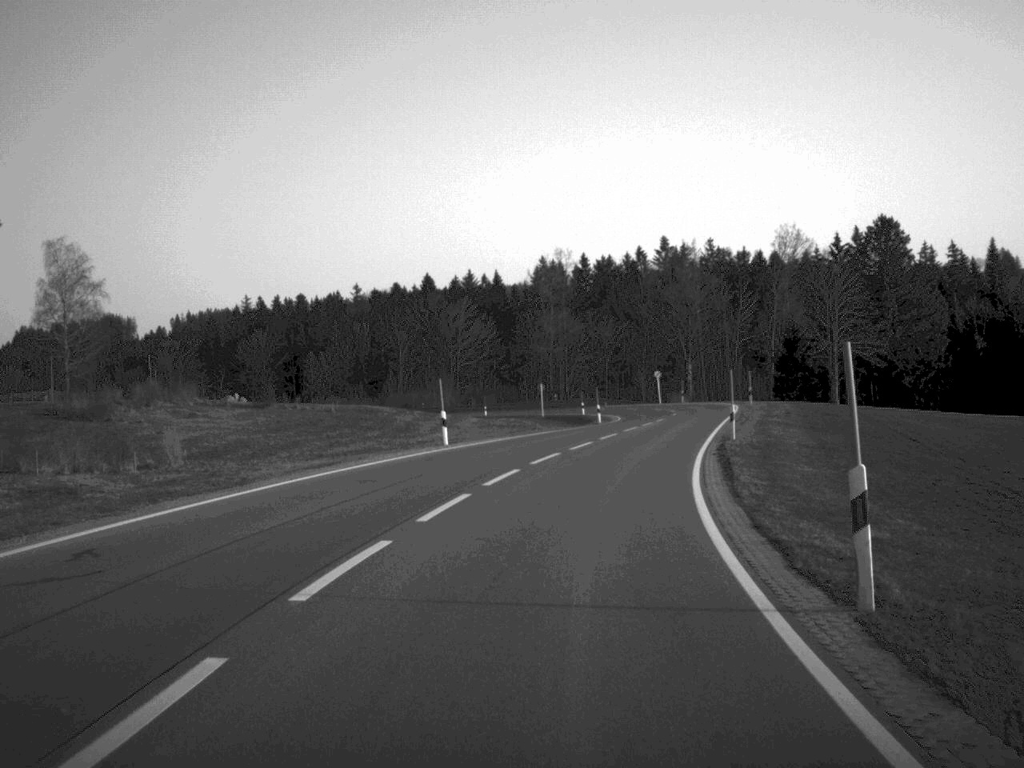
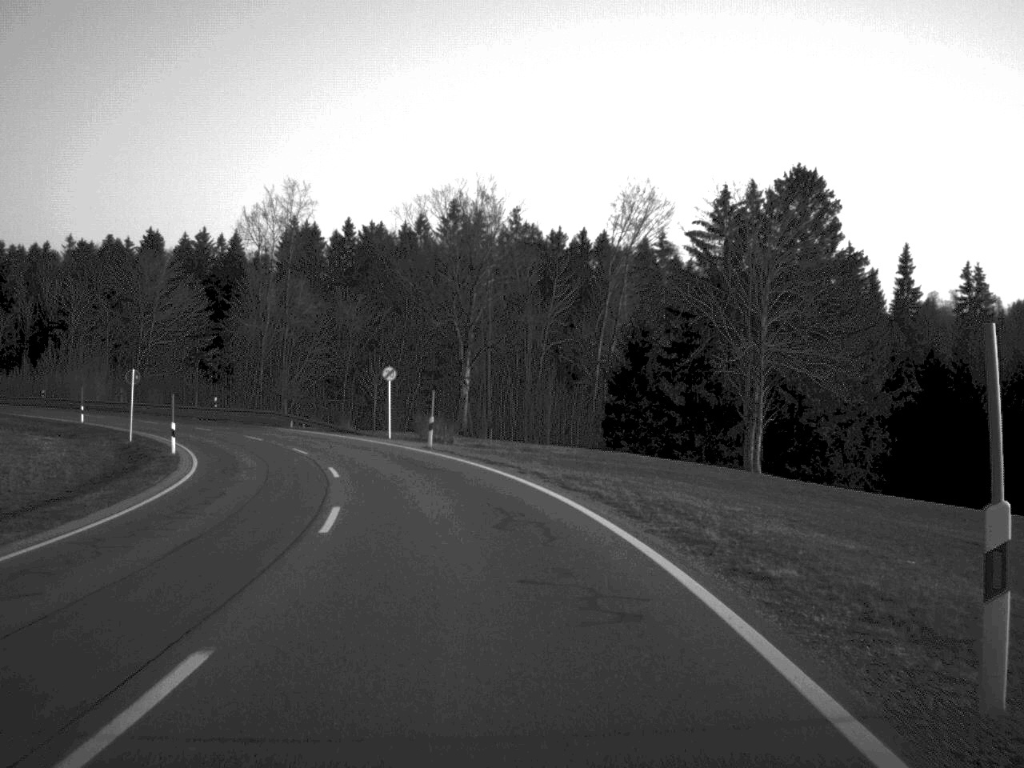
(+8.8, +64.5) m; +9°
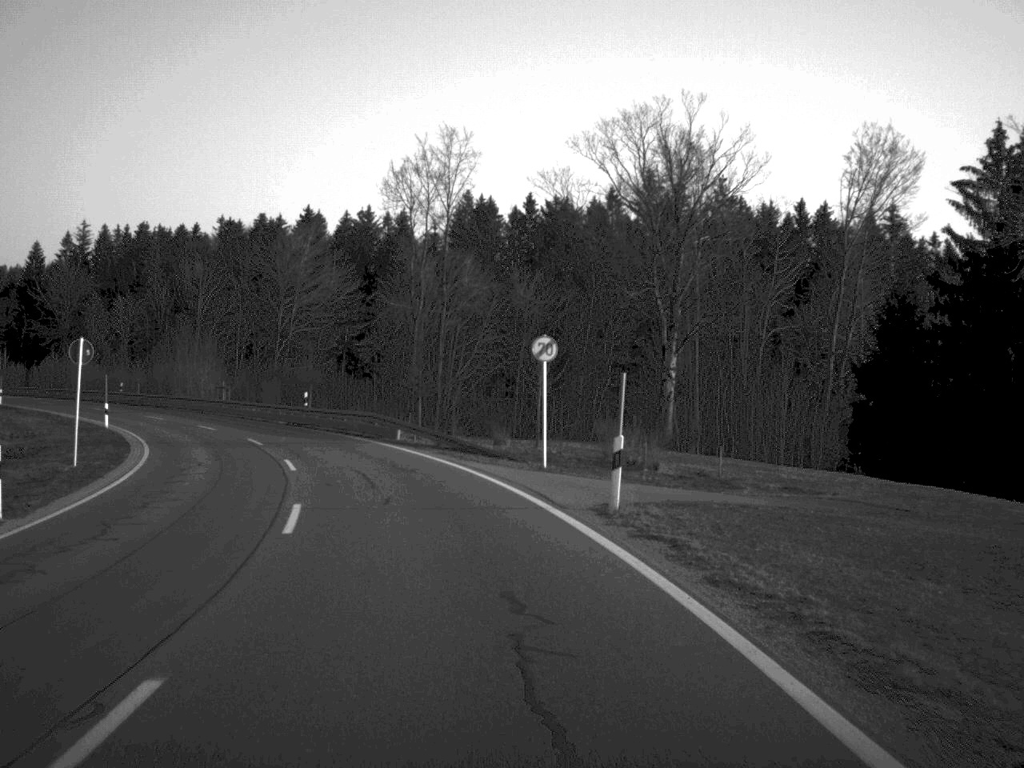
(-1.7, +25.0) m; -9°
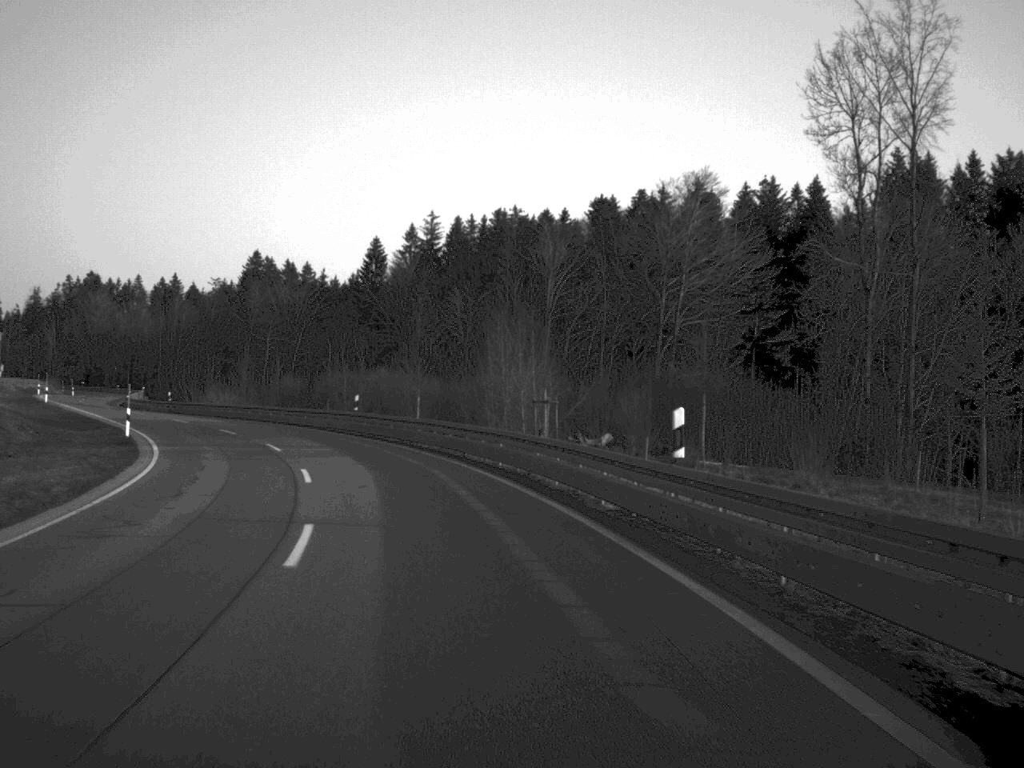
(-6.1, +38.7) m; -18°
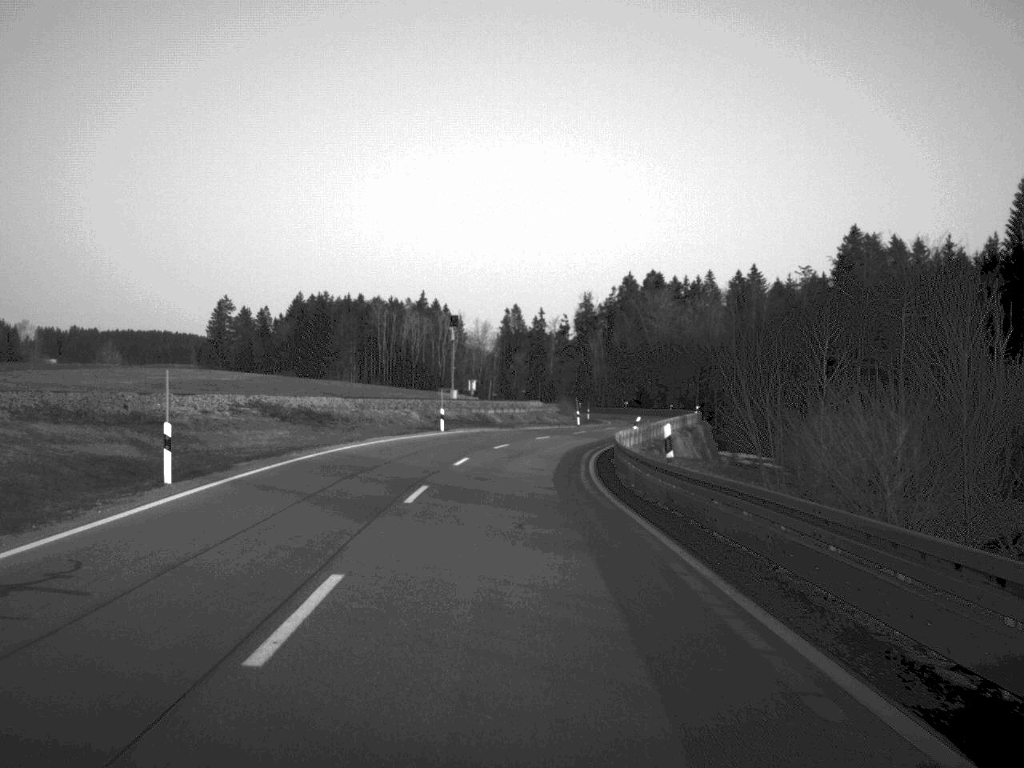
(-15.7, +62.1) m; -26°
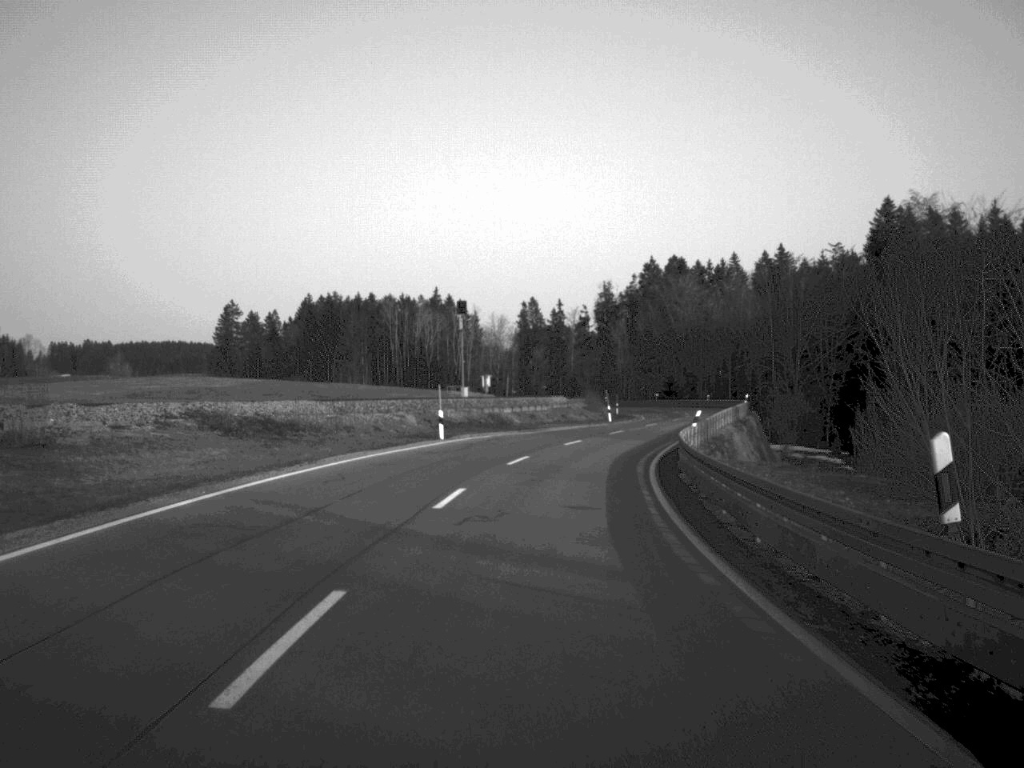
(-0.1, +13.2) m; -1°
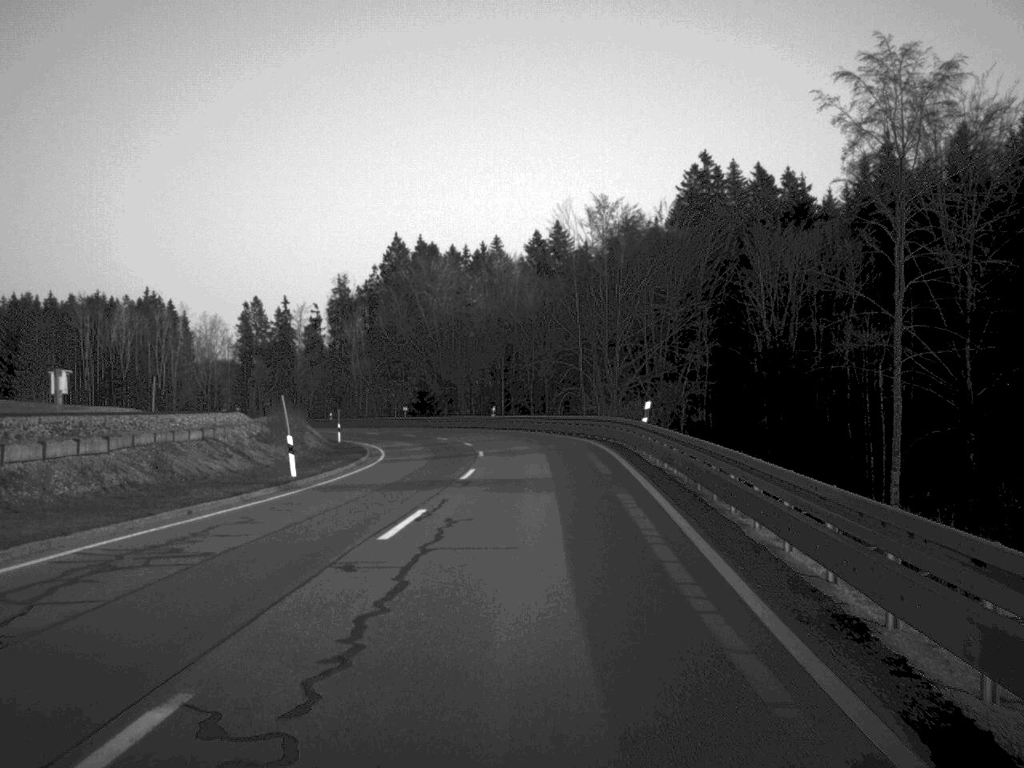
(+4.9, +50.8) m; +12°
